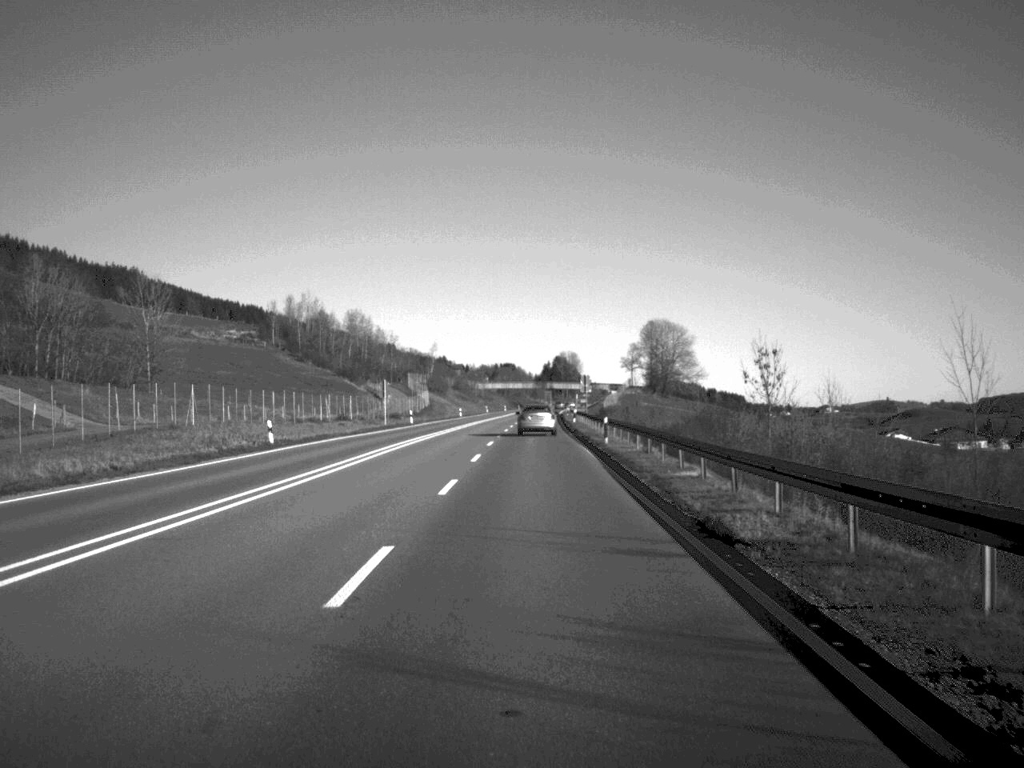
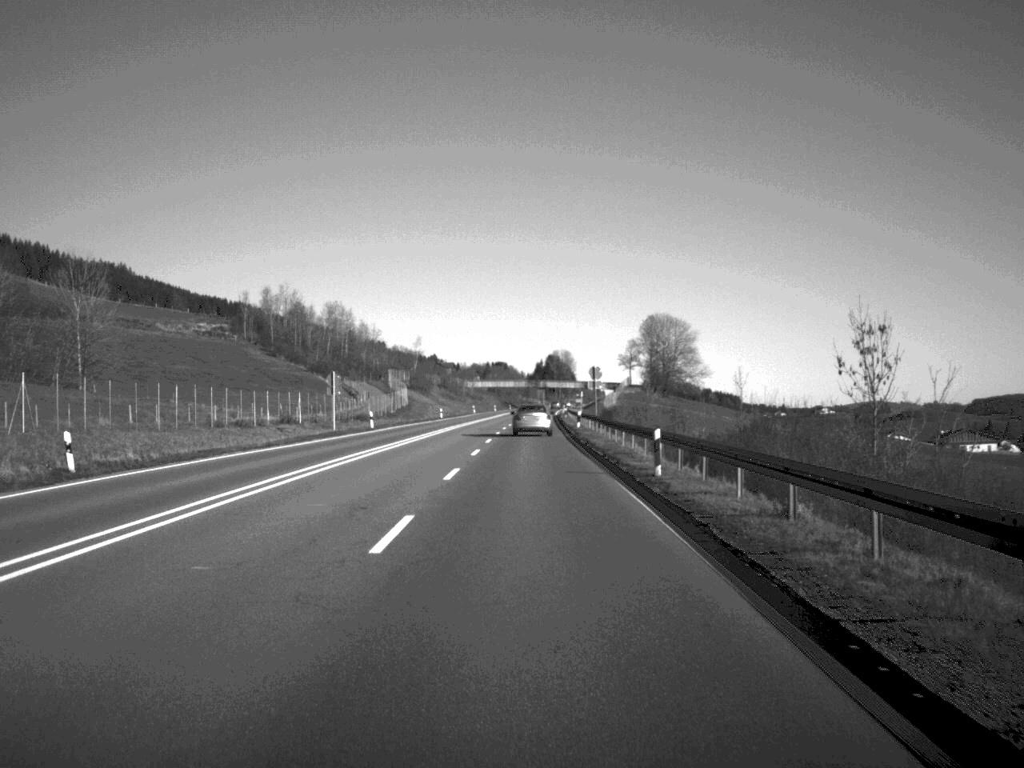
(+0.1, +20.7) m; 0°
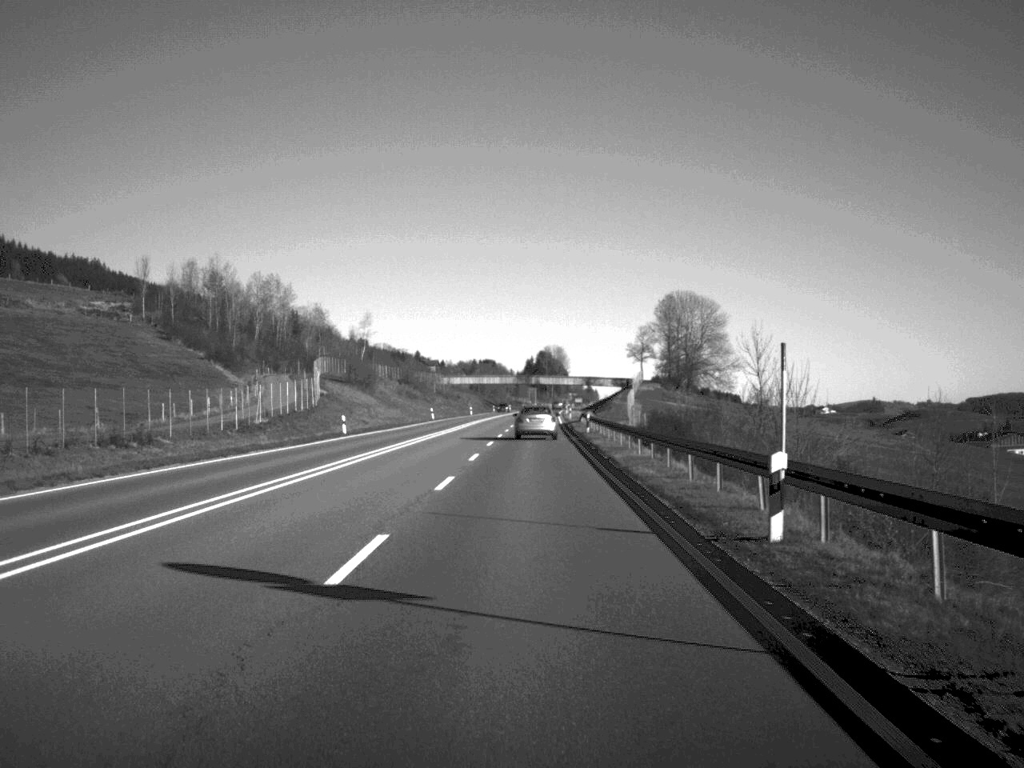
(+0.3, +62.1) m; 0°
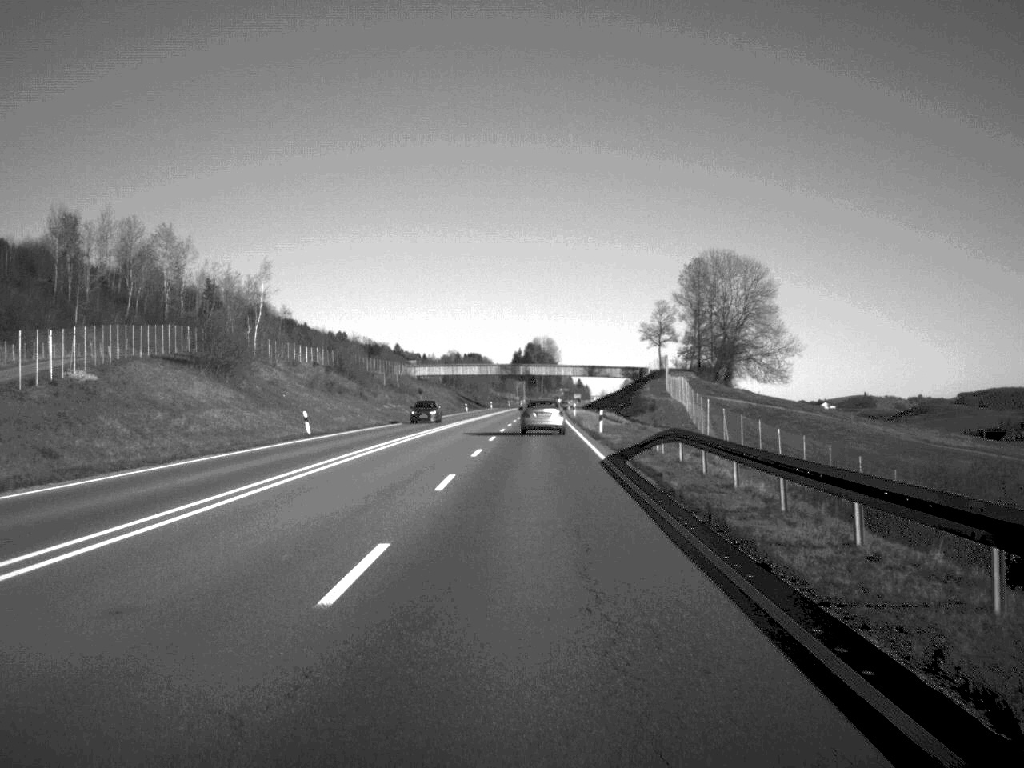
(+0.3, +60.8) m; 0°
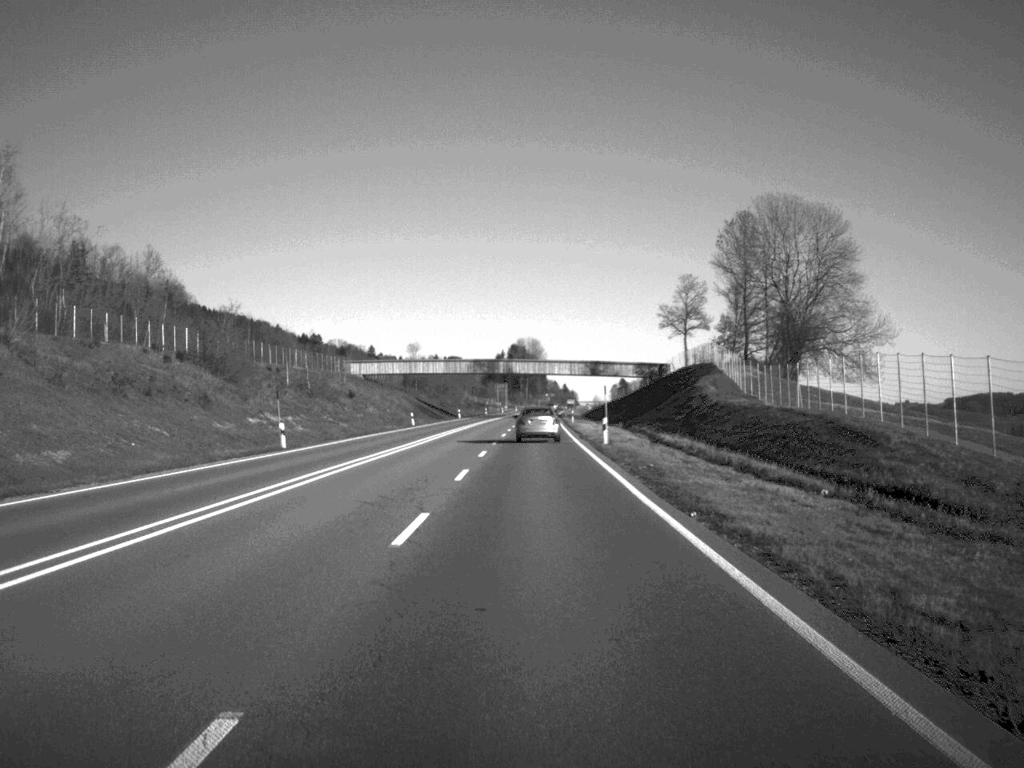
(+0.3, +55.3) m; +1°
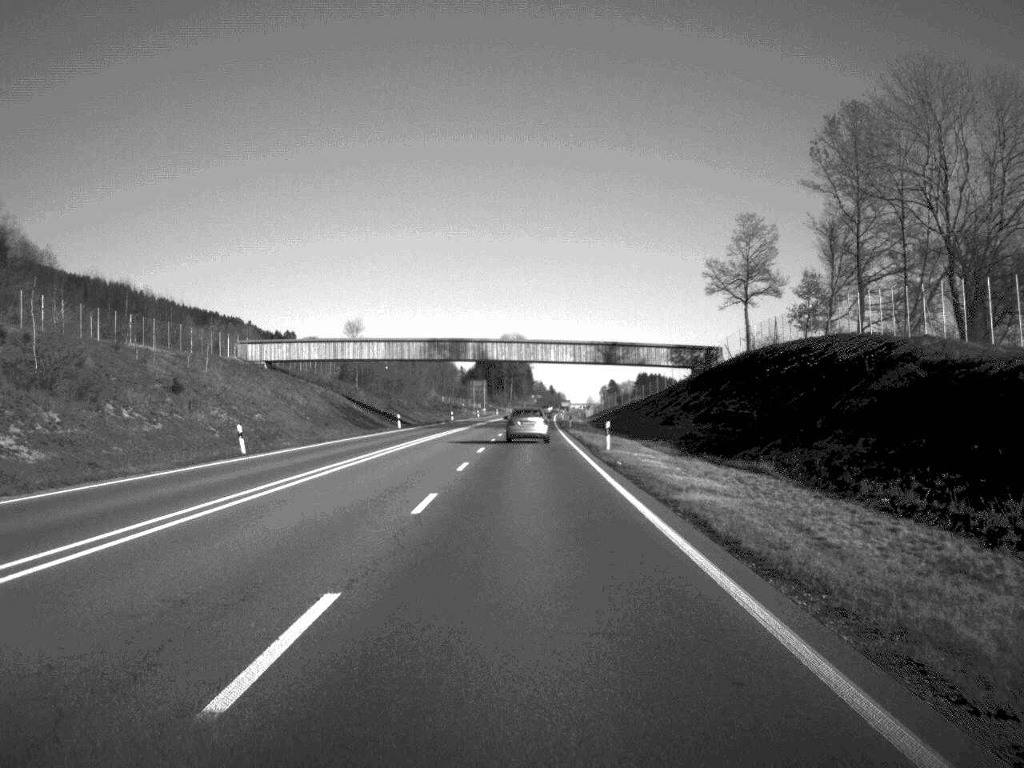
(+0.3, +55.7) m; +1°
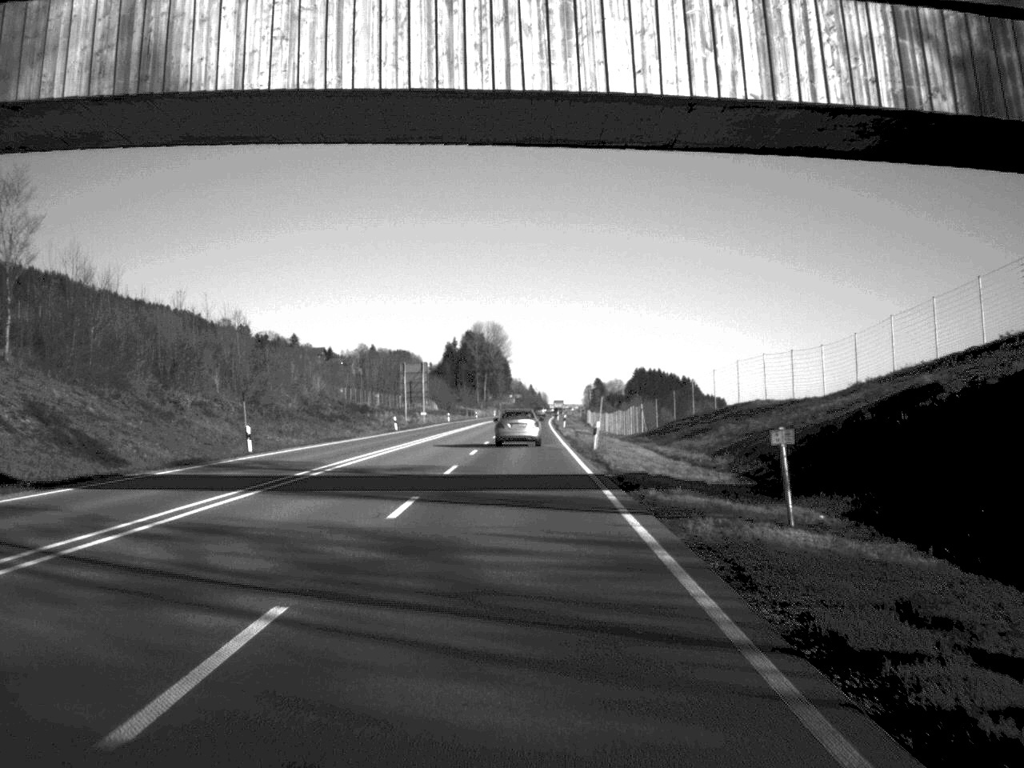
(+0.8, +96.5) m; +1°
